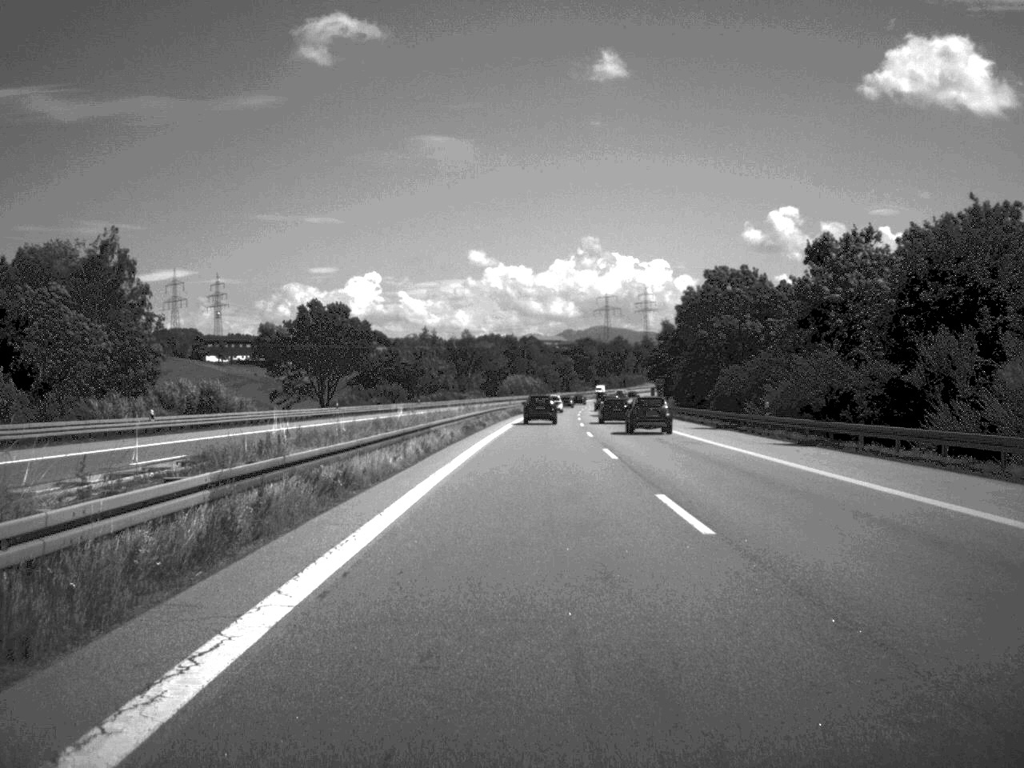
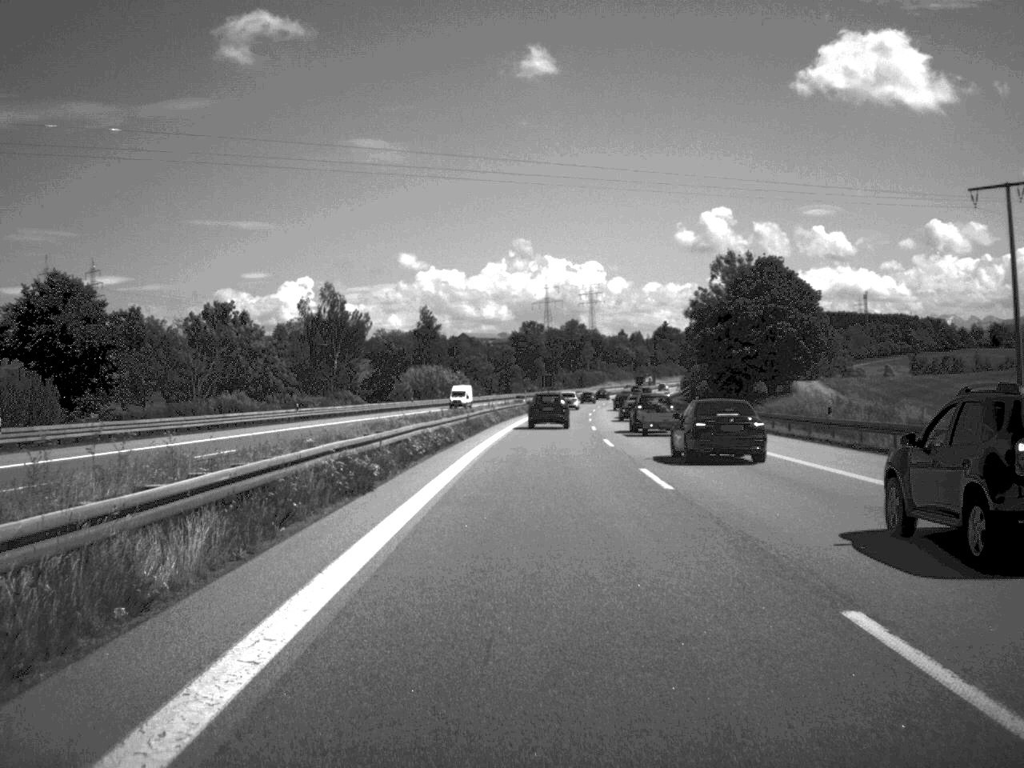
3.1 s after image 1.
(+2.6, +117.5) m; +3°
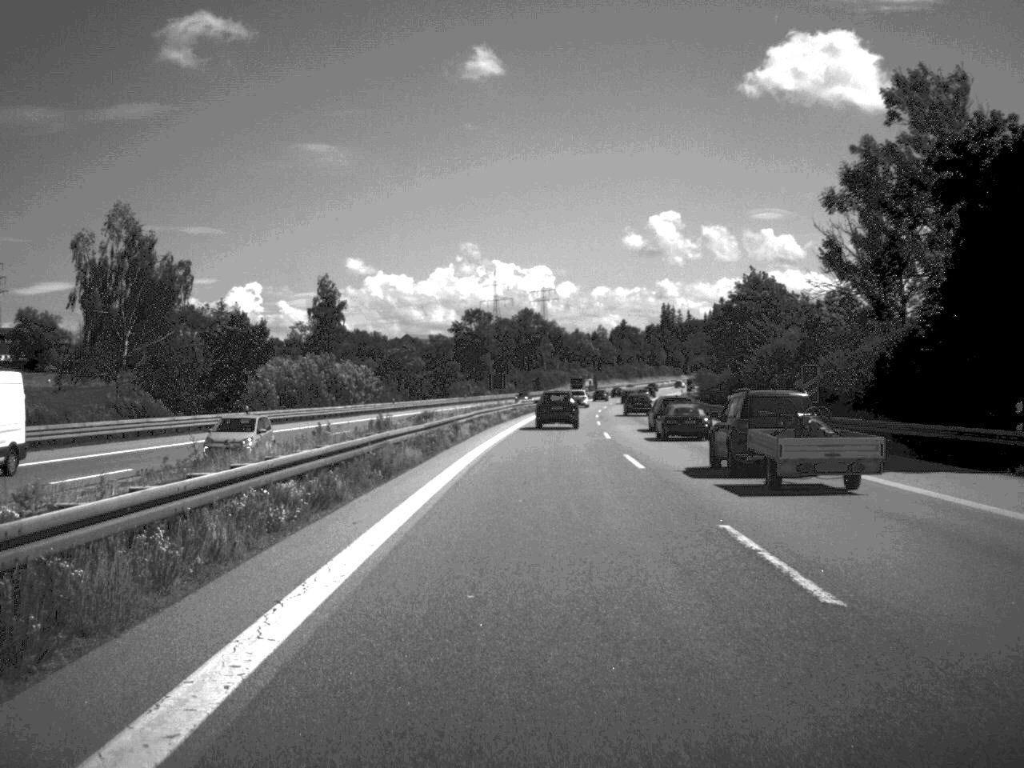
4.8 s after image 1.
(+1.1, +64.9) m; +2°
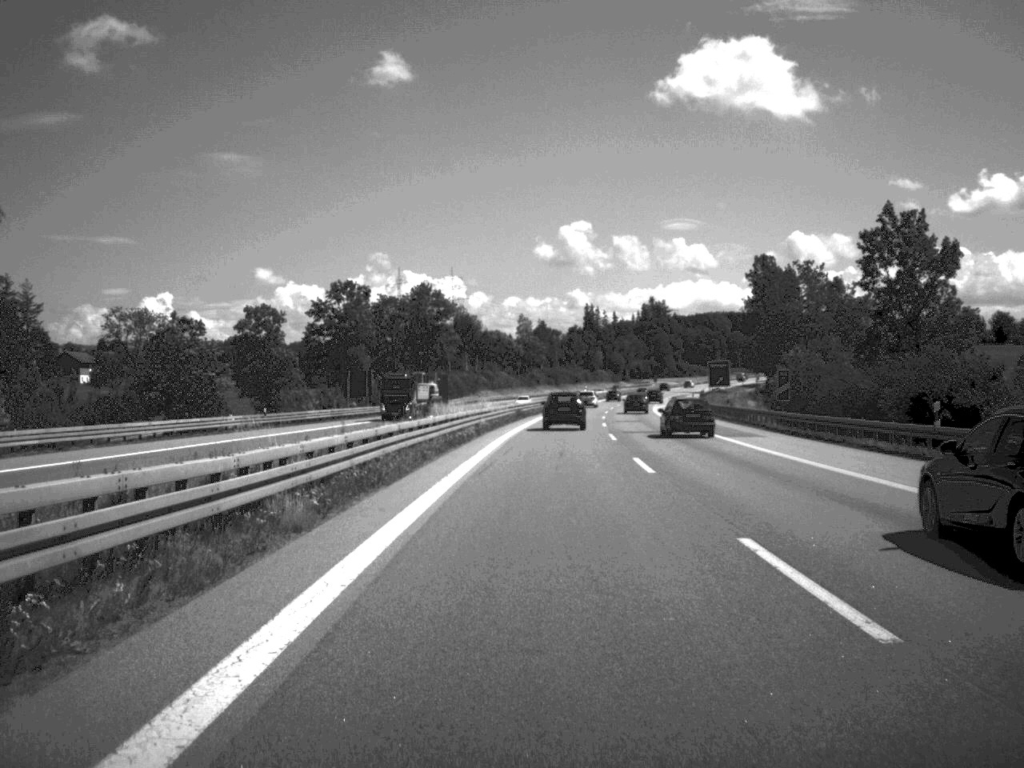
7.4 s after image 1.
(+2.7, +89.5) m; +4°
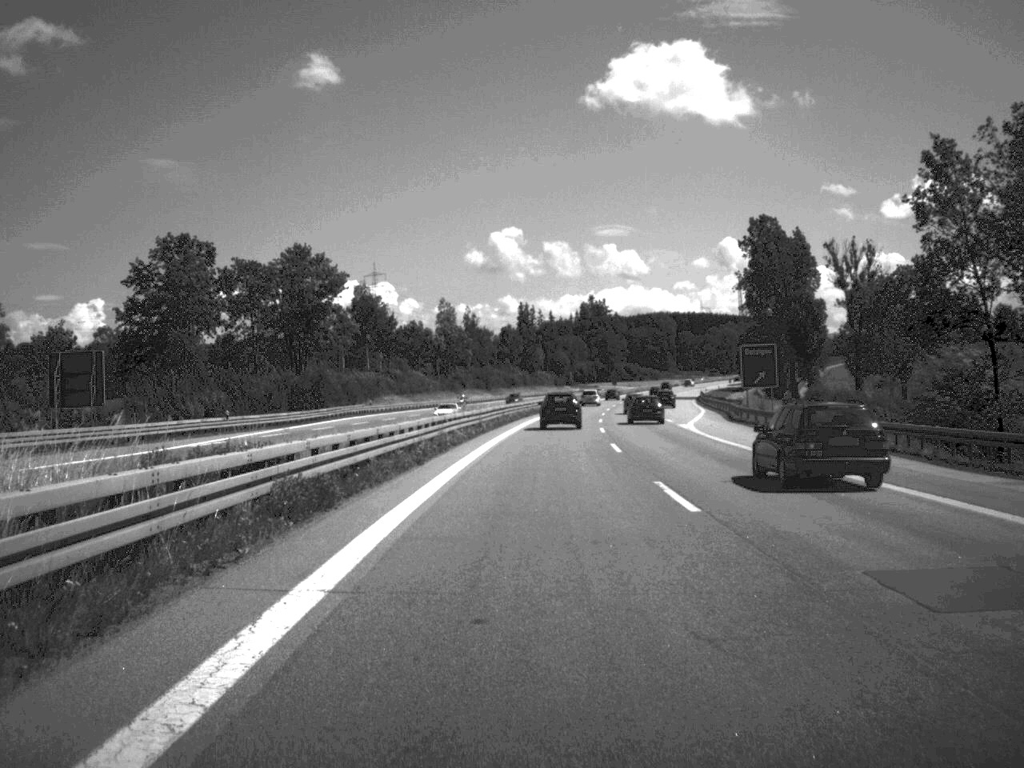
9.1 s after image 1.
(+1.6, +61.8) m; +3°
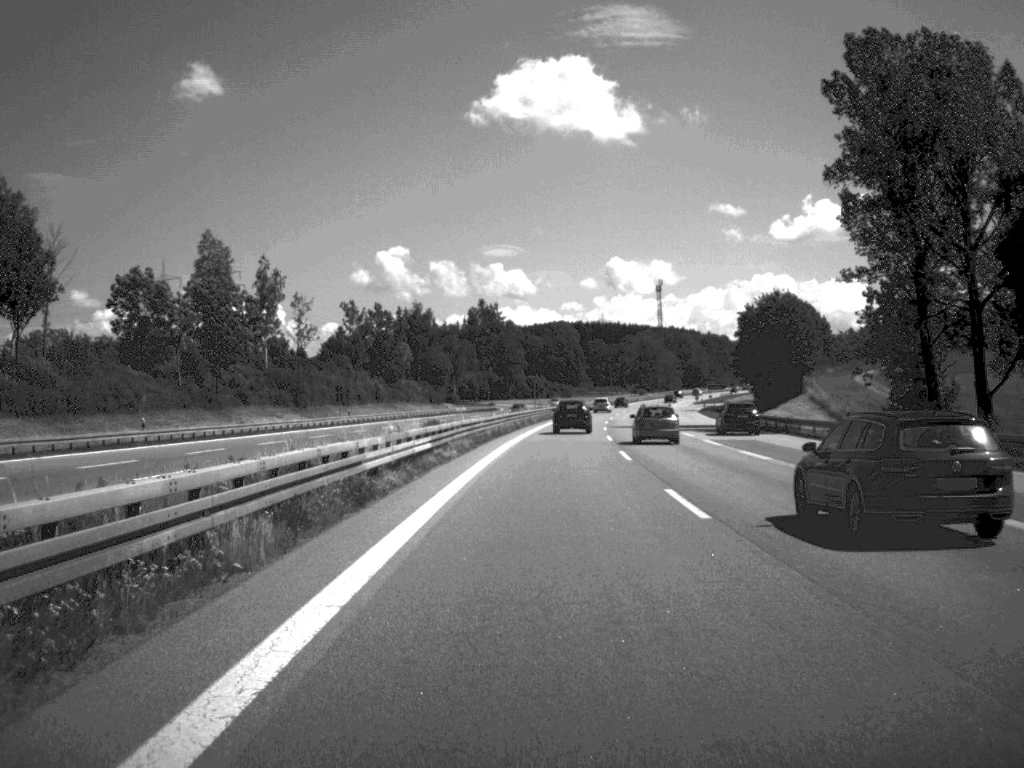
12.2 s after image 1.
(+4.3, +106.2) m; +5°
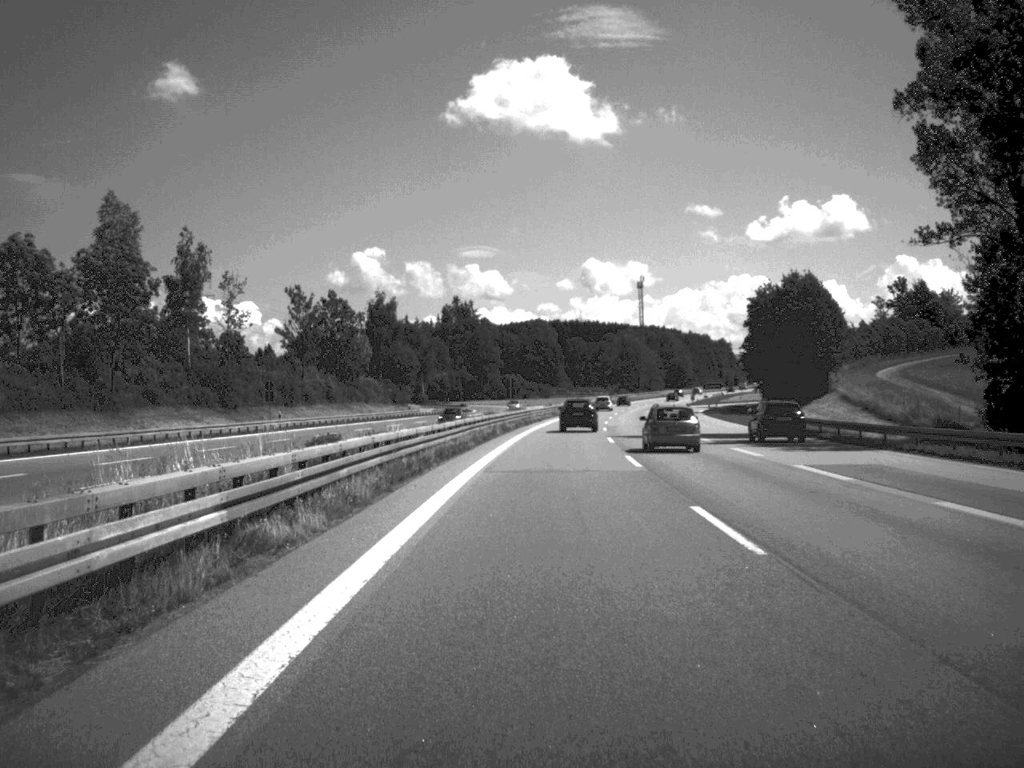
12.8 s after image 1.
(+0.2, +21.8) m; +1°
